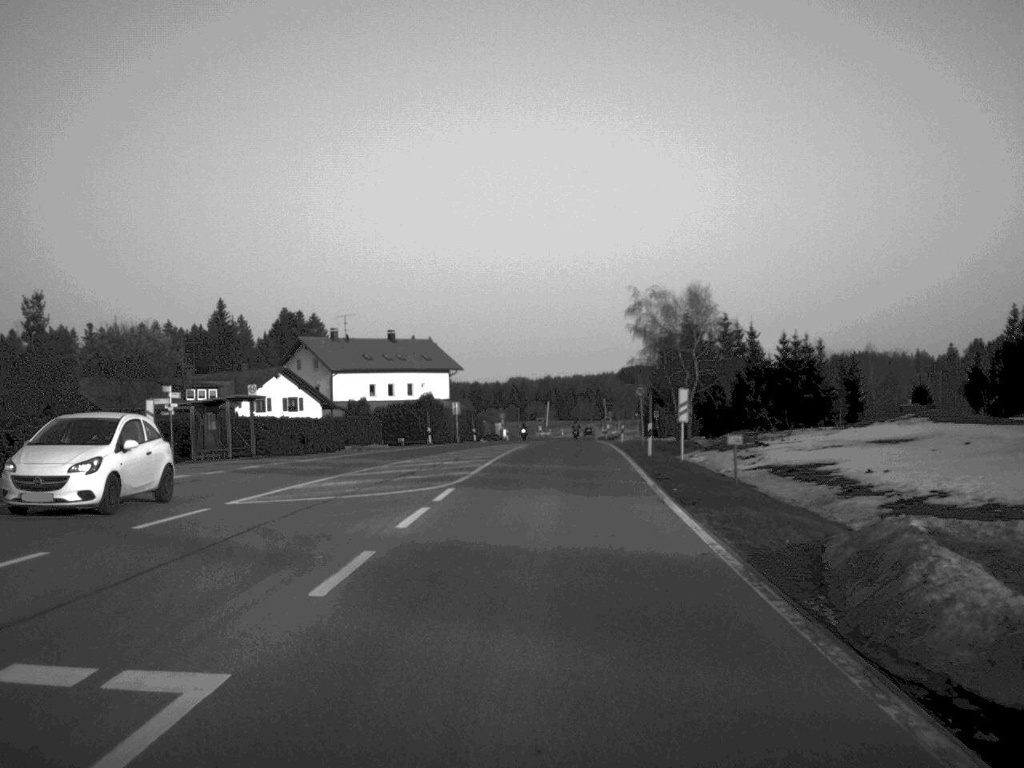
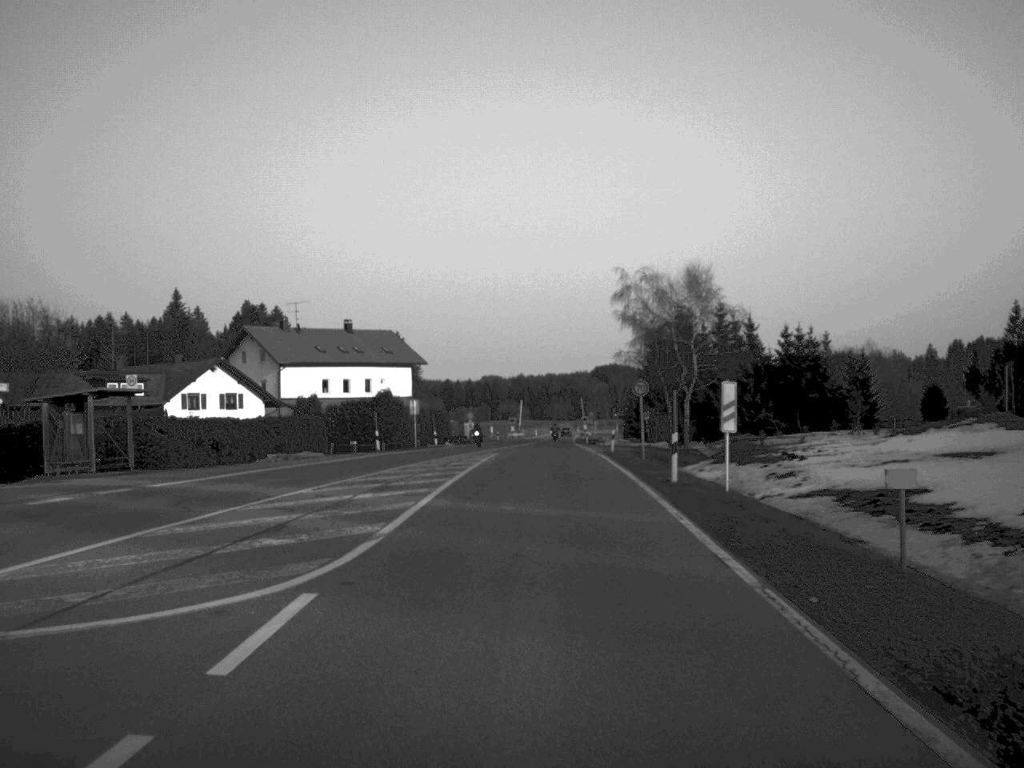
(+0.2, +13.3) m; +1°
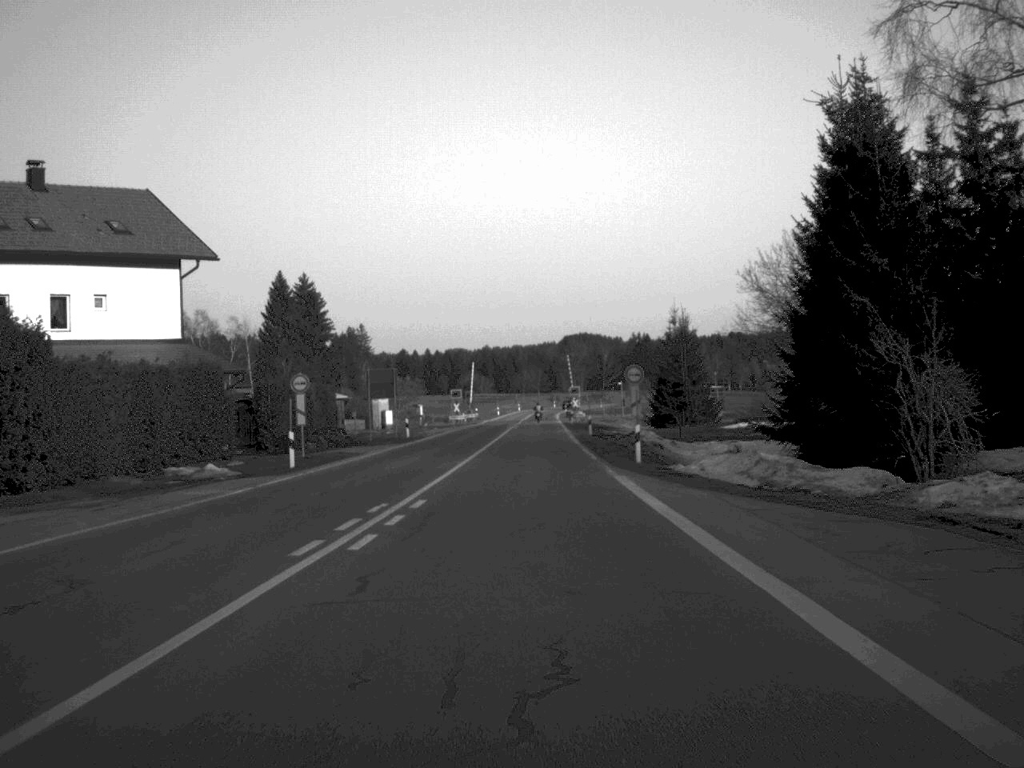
(+1.2, +71.7) m; +1°
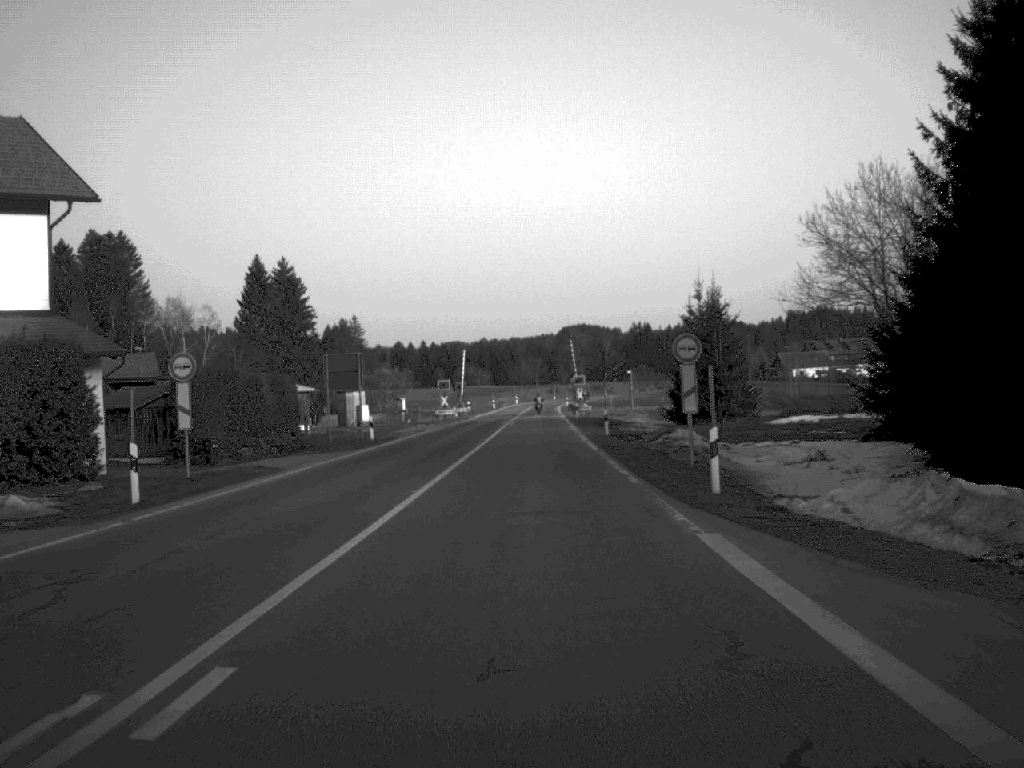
(0.0, +13.9) m; 0°
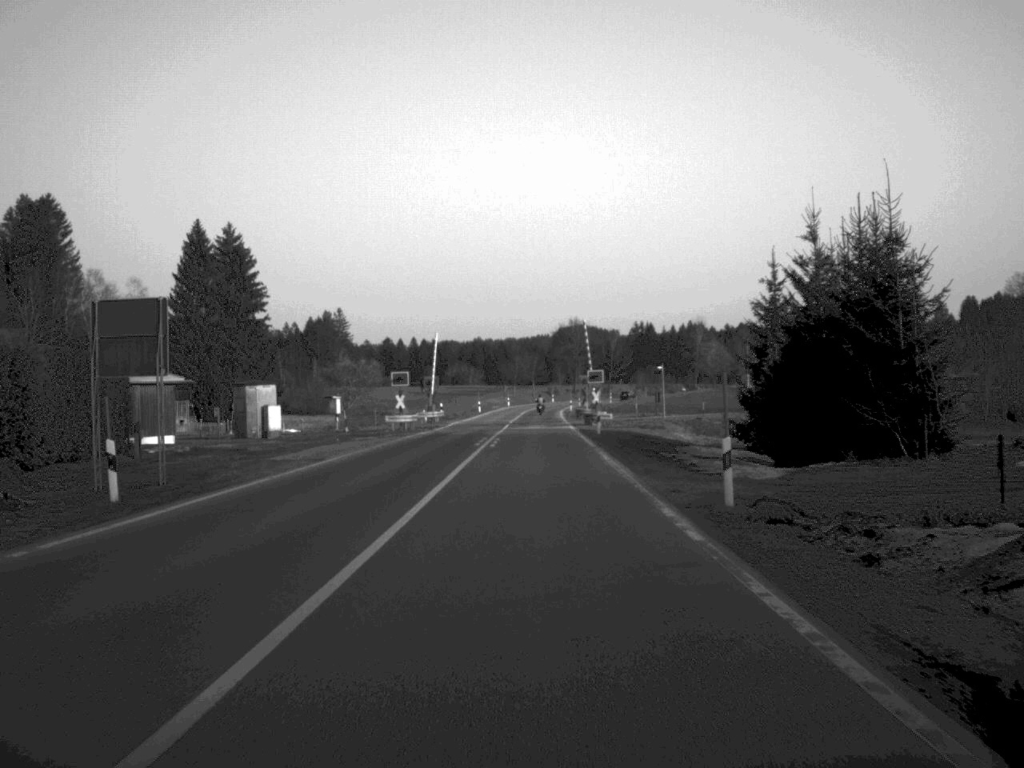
(+0.1, +30.2) m; 0°
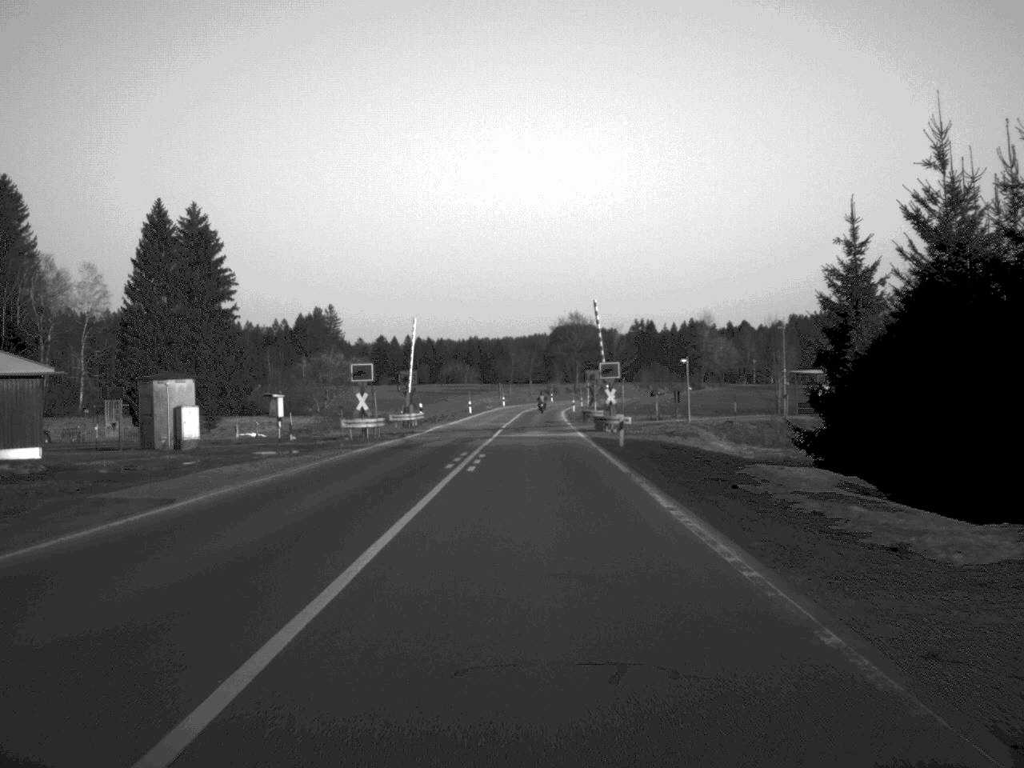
(0.0, +14.3) m; 0°
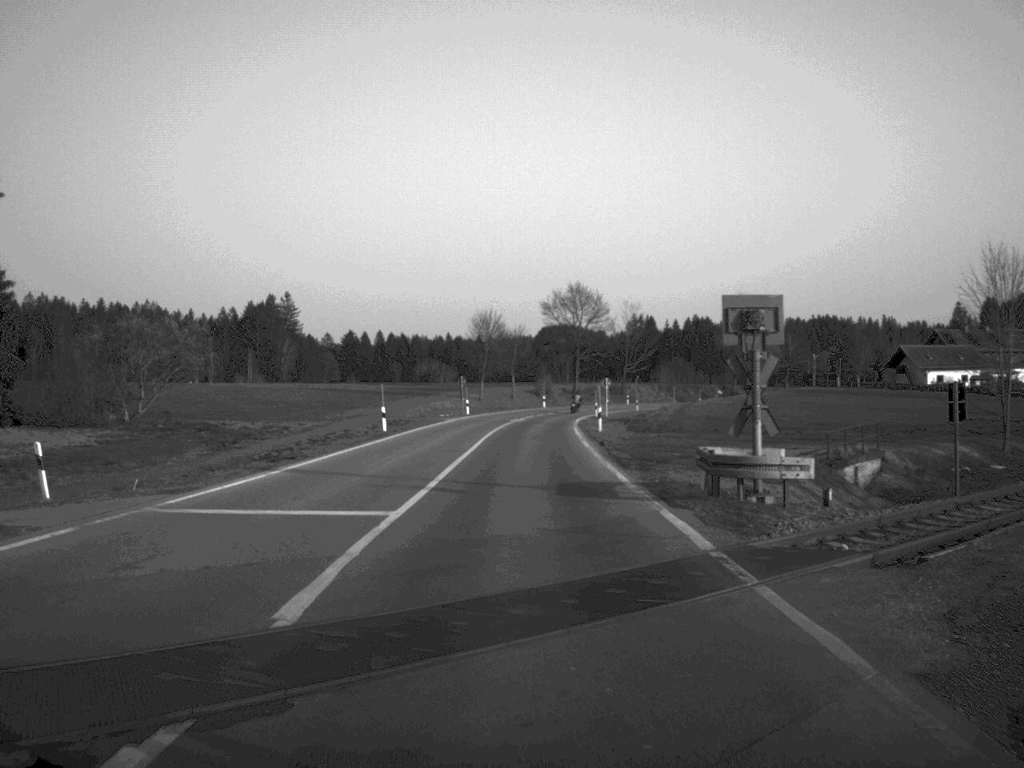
(+0.4, +56.8) m; +1°
